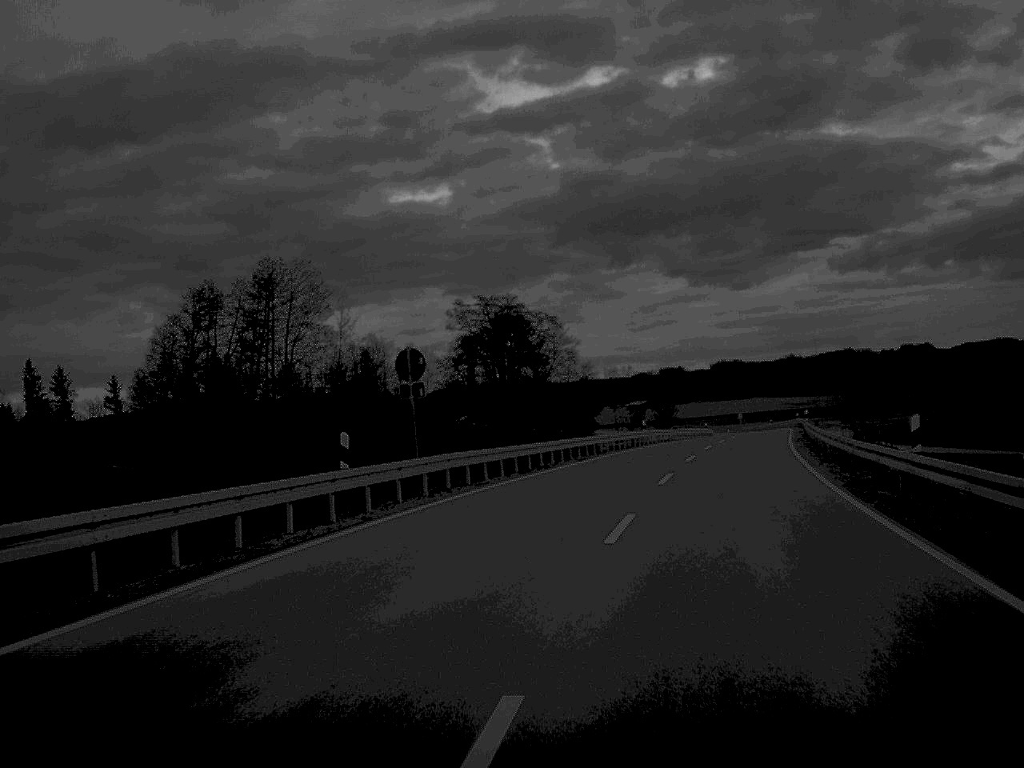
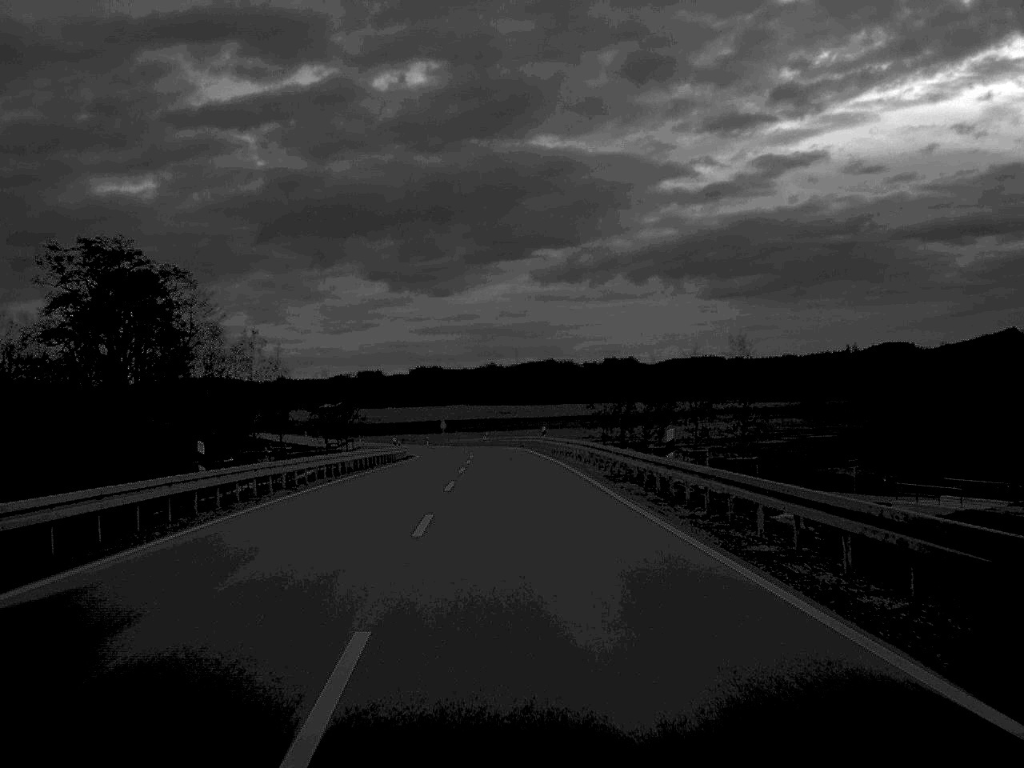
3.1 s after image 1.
(+6.5, +44.7) m; +14°
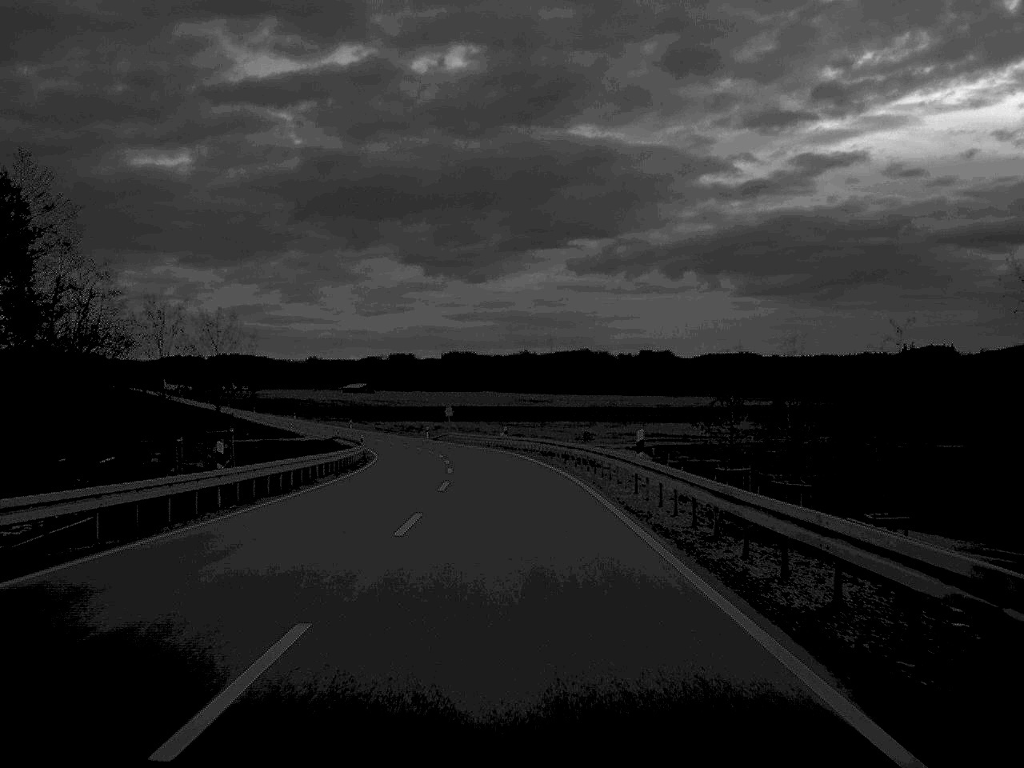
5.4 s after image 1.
(-0.6, +47.4) m; -1°
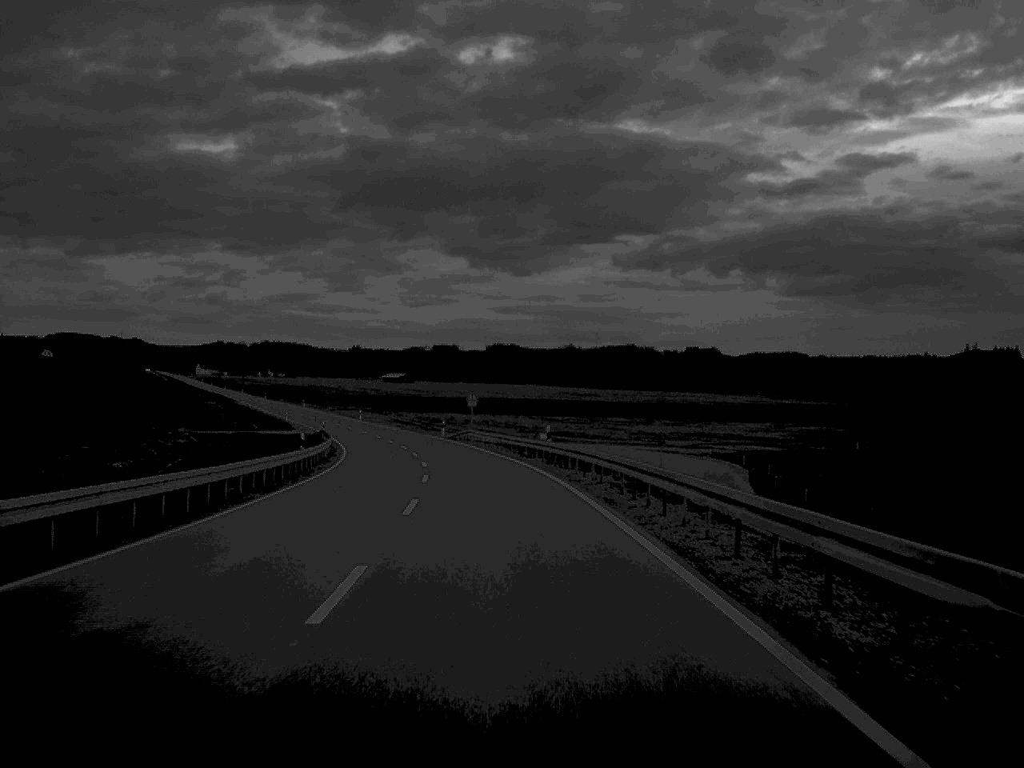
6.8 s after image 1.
(-0.5, +31.8) m; -2°
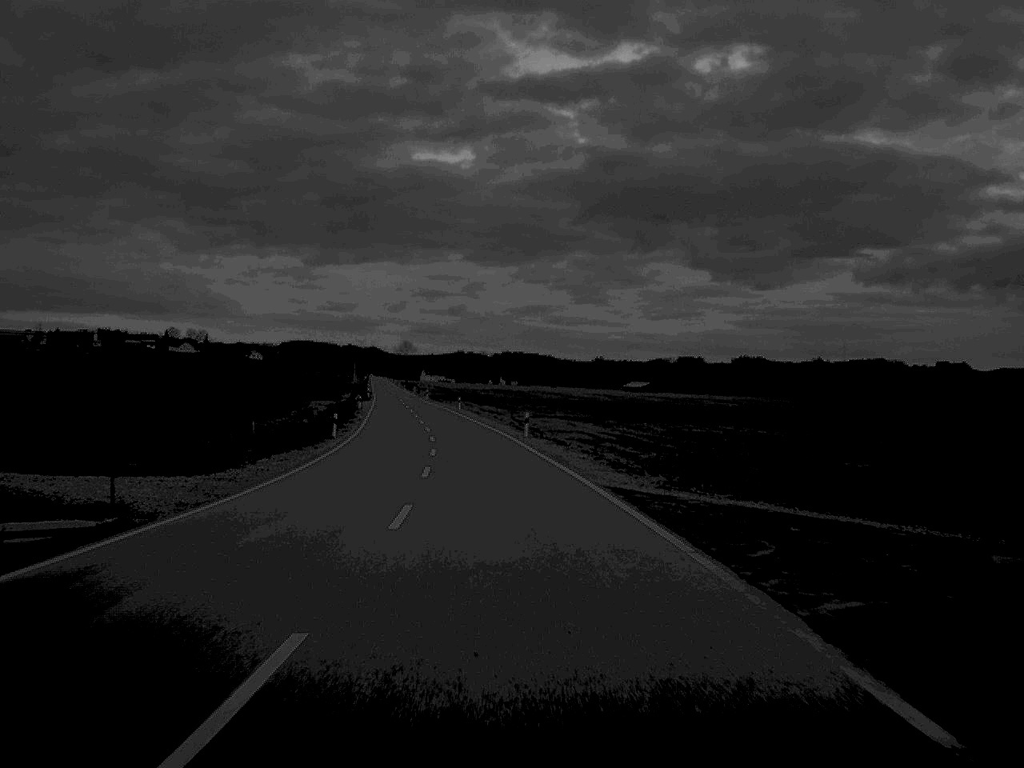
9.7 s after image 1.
(-8.0, +88.9) m; -11°
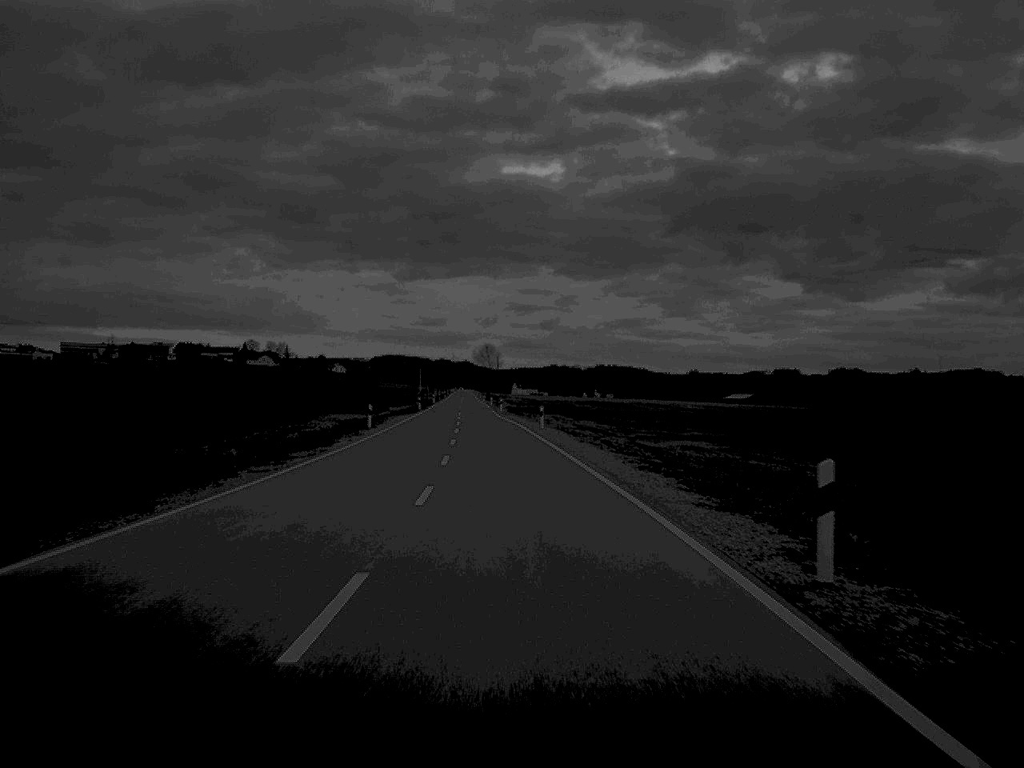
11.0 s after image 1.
(-1.8, +44.6) m; -4°
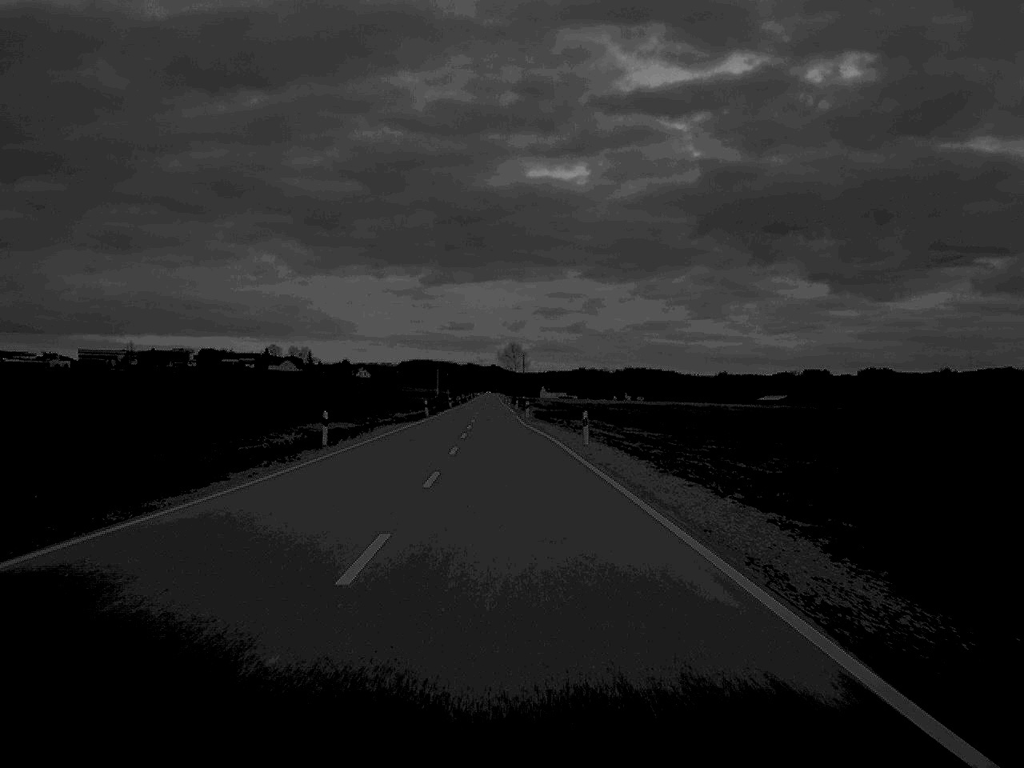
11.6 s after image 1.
(-0.2, +20.9) m; -1°
